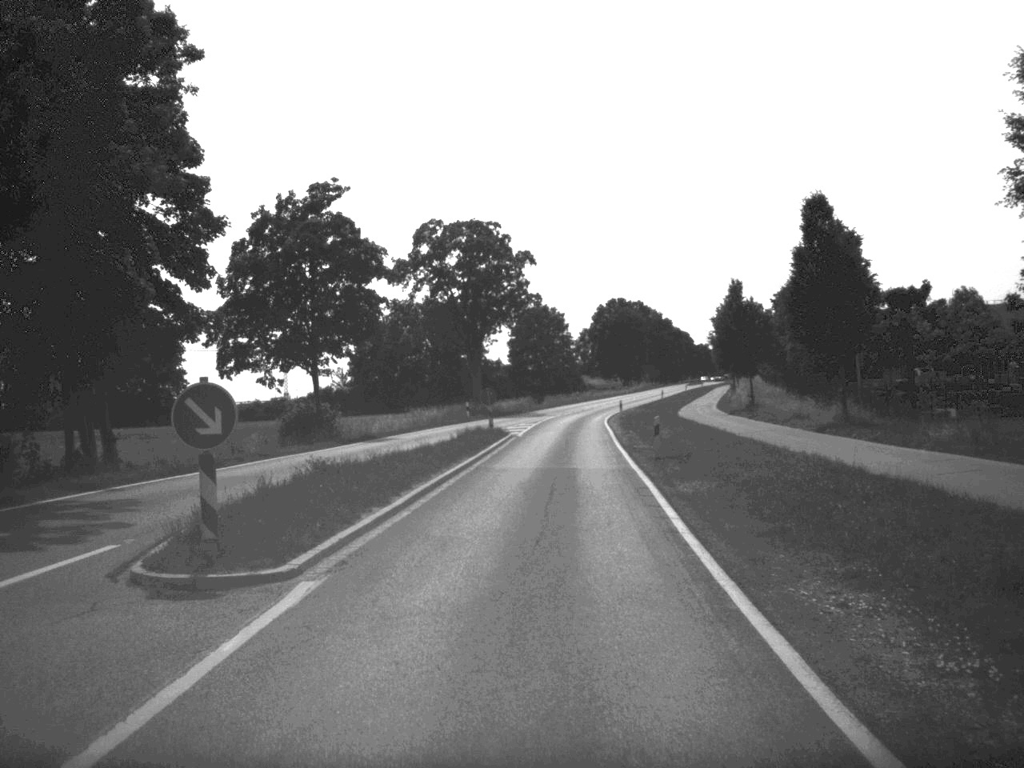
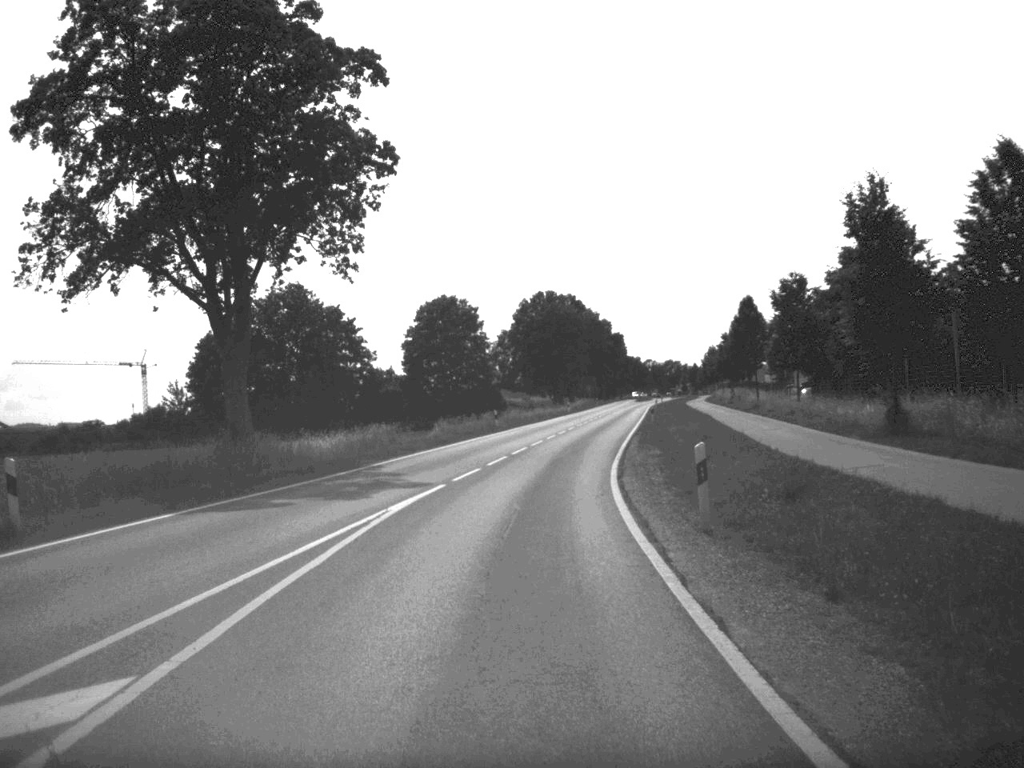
(+2.0, +55.0) m; +4°
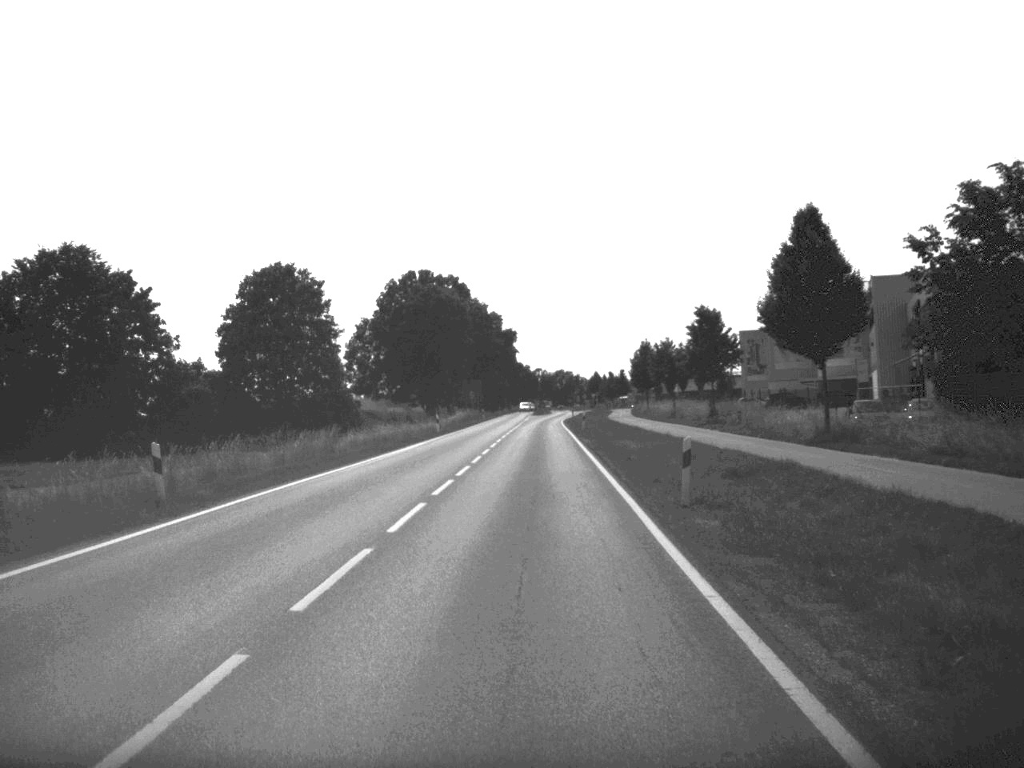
(+2.1, +45.5) m; +5°
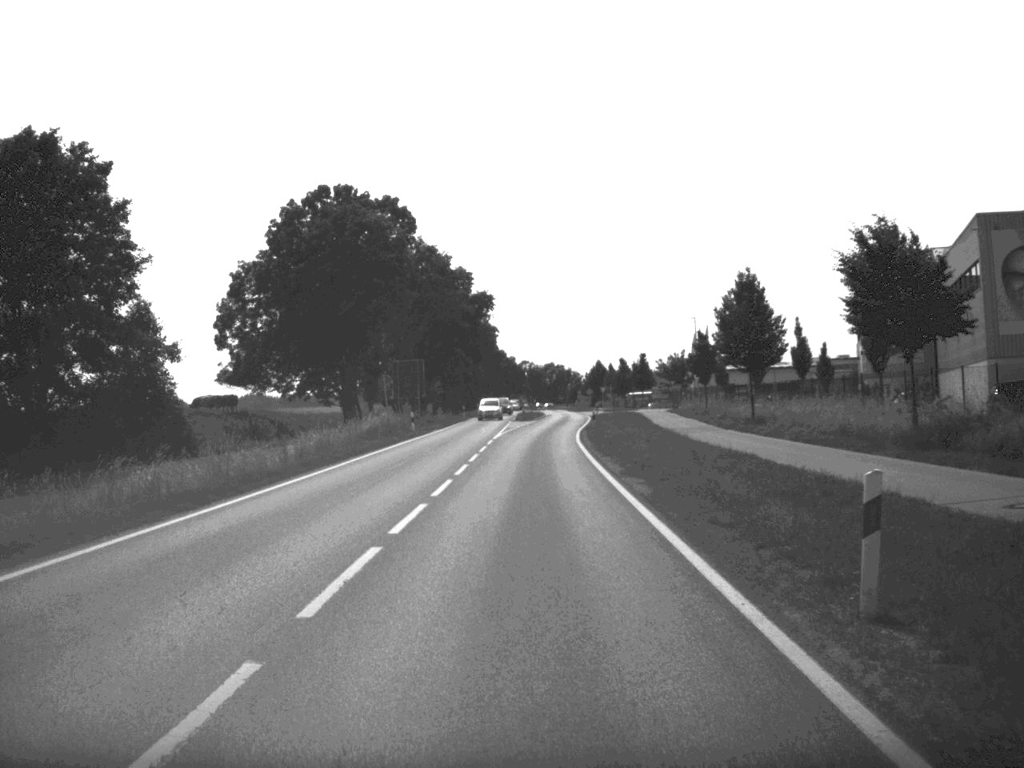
(+0.5, +59.8) m; 0°
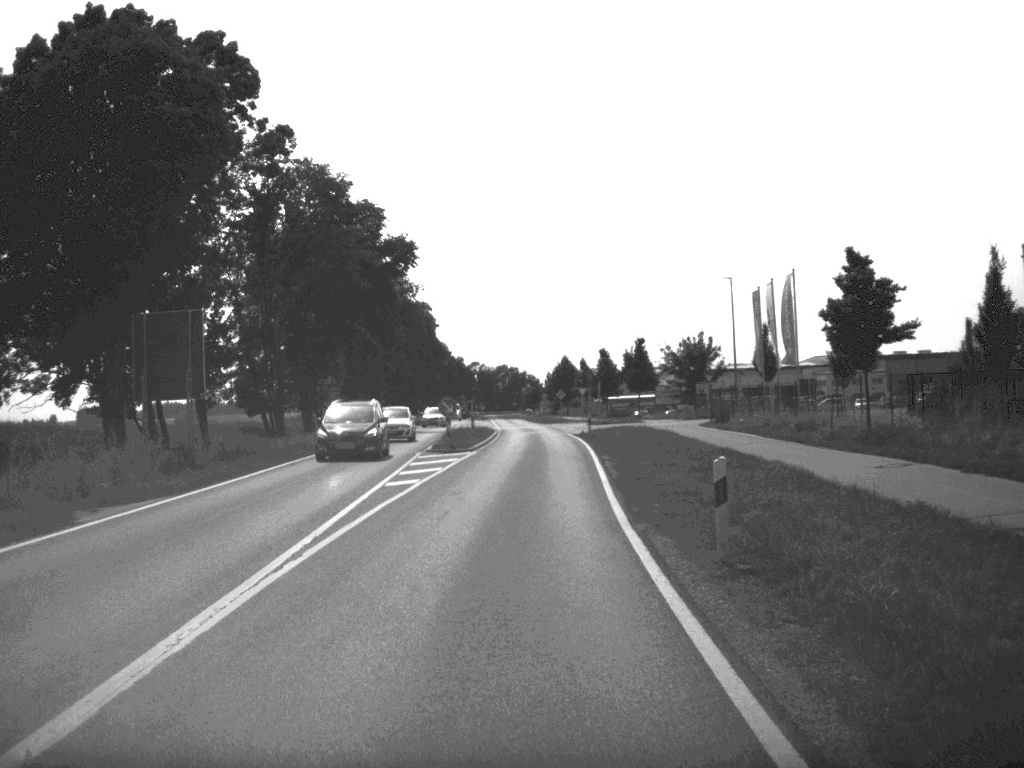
(+0.7, +46.4) m; +2°
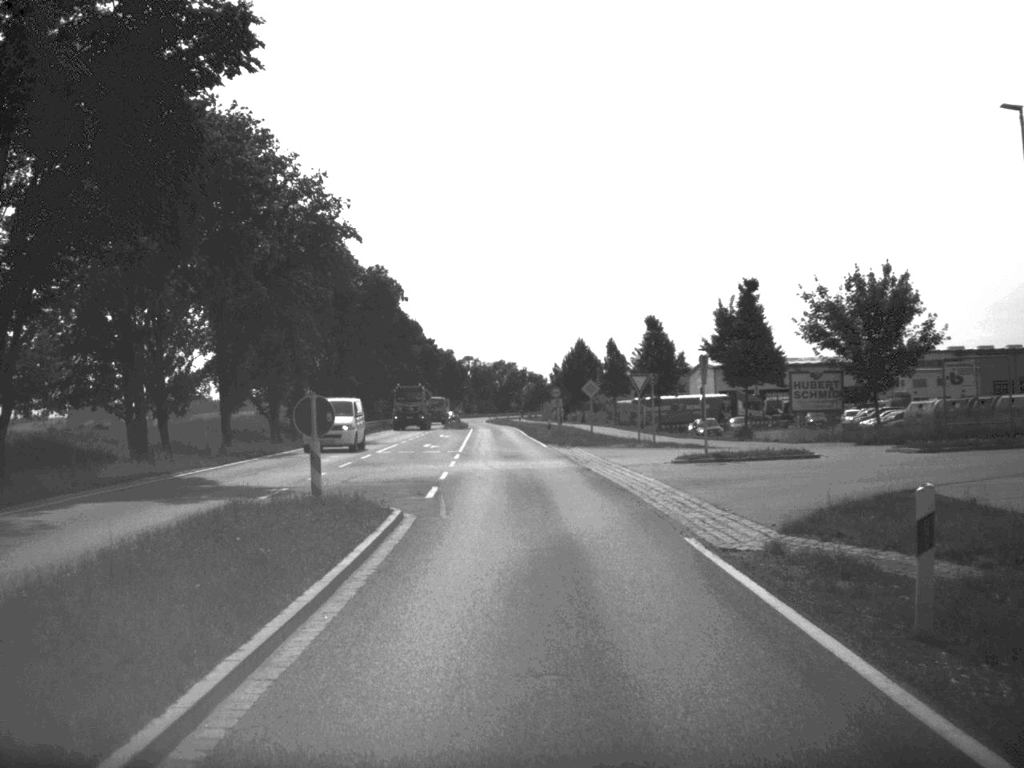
(+0.1, +49.6) m; 0°
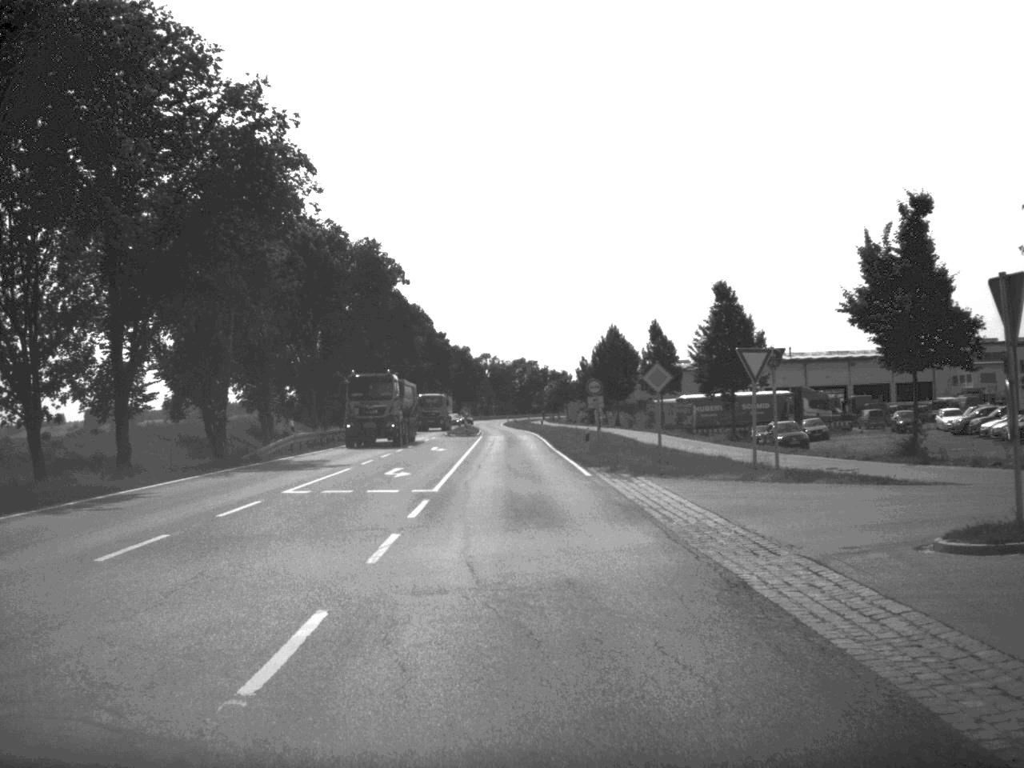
(-0.2, +24.4) m; -1°
